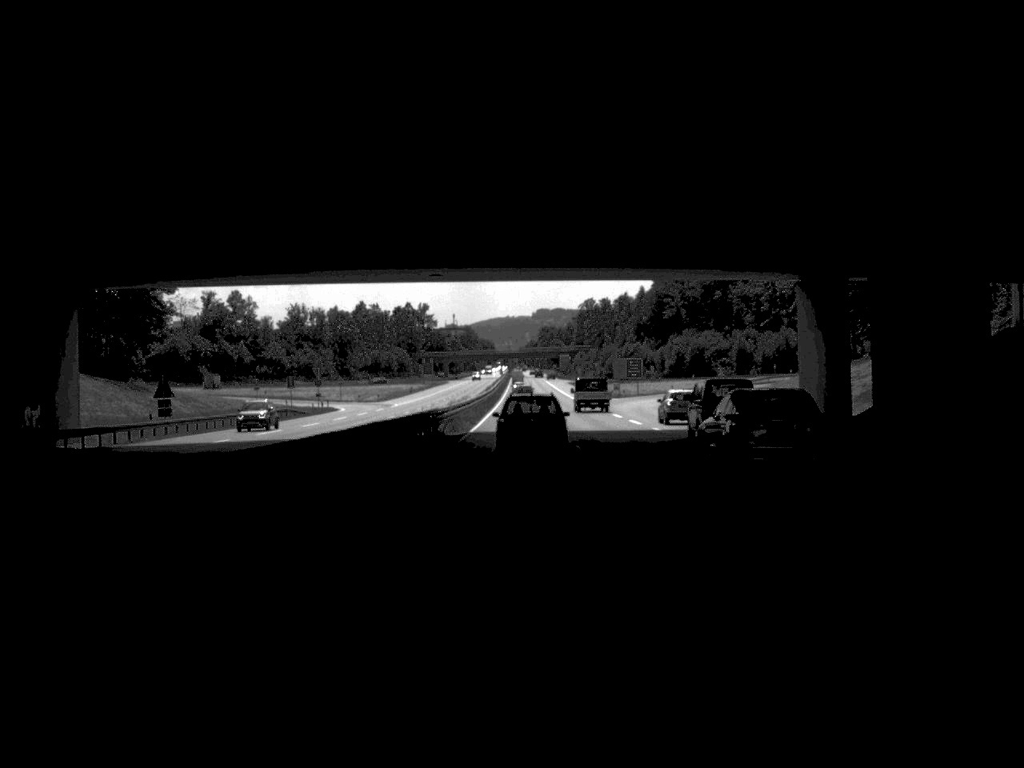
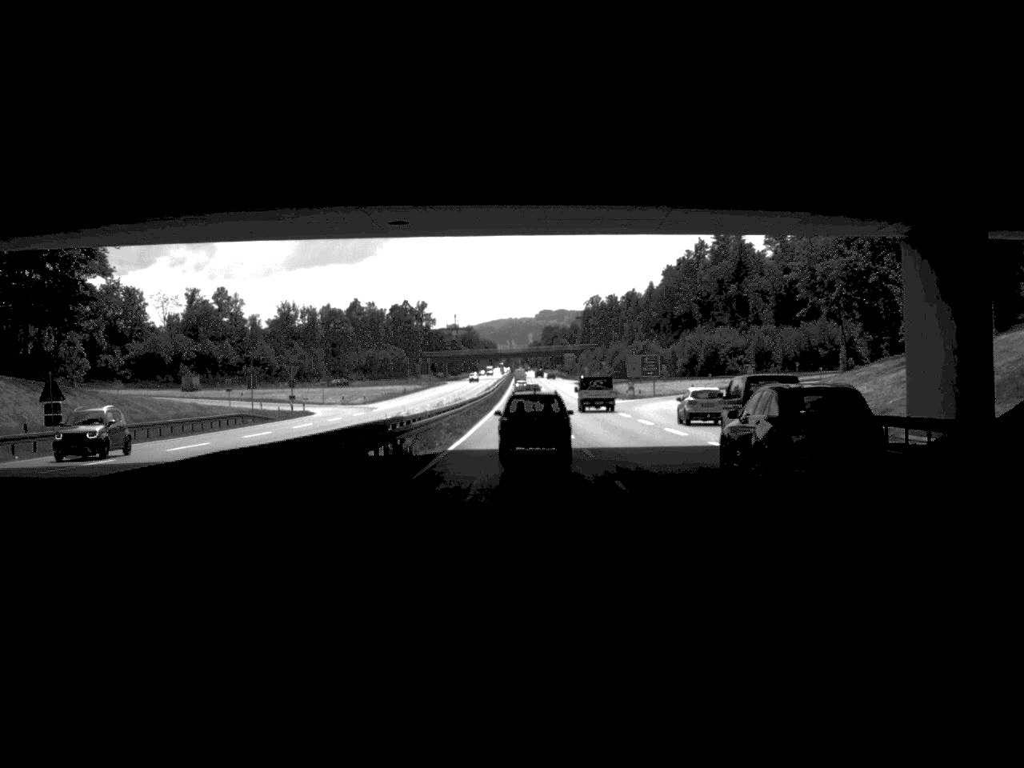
(0.0, +15.2) m; 0°
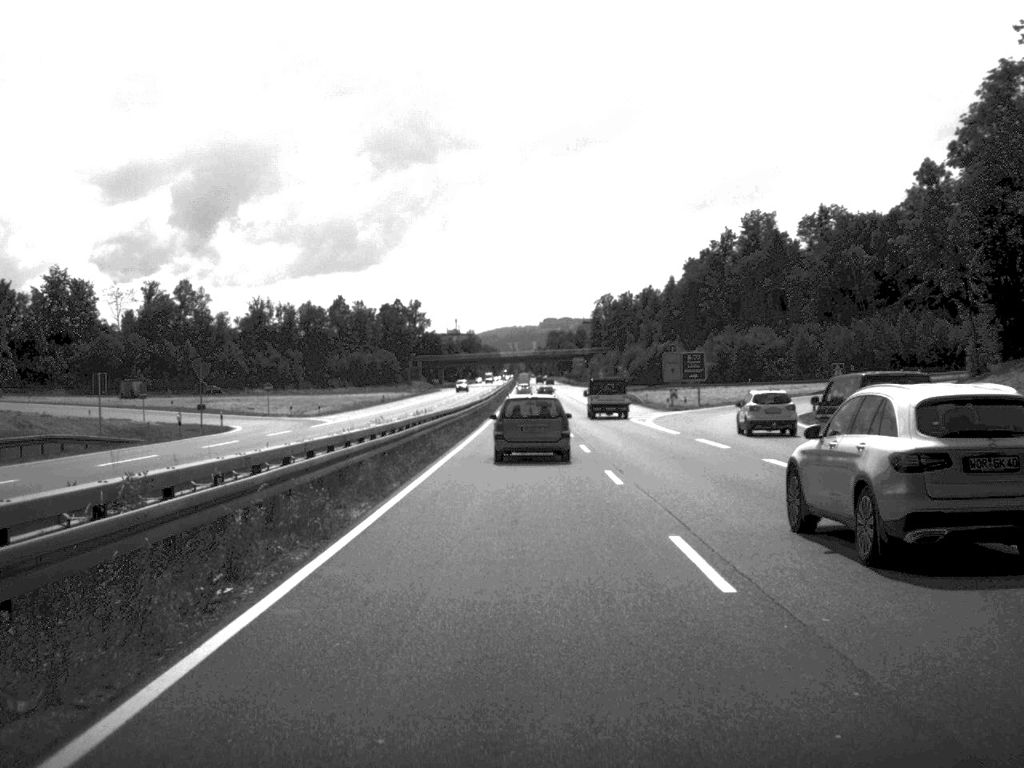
(-0.1, +31.2) m; 0°
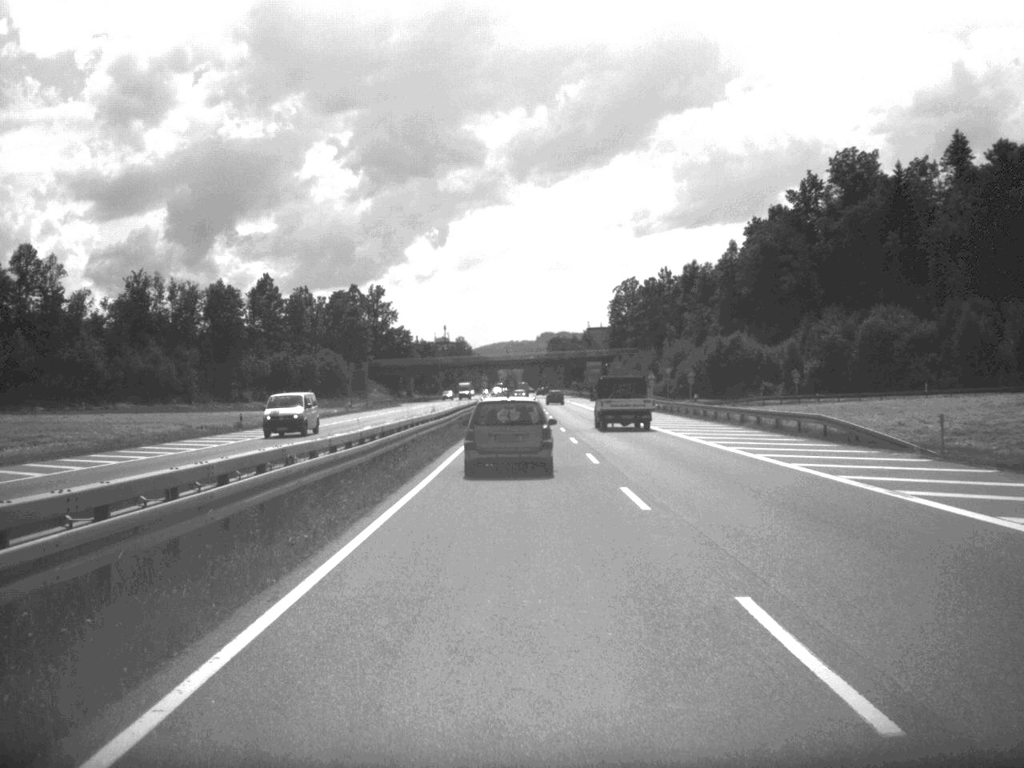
(-0.1, +73.2) m; 0°
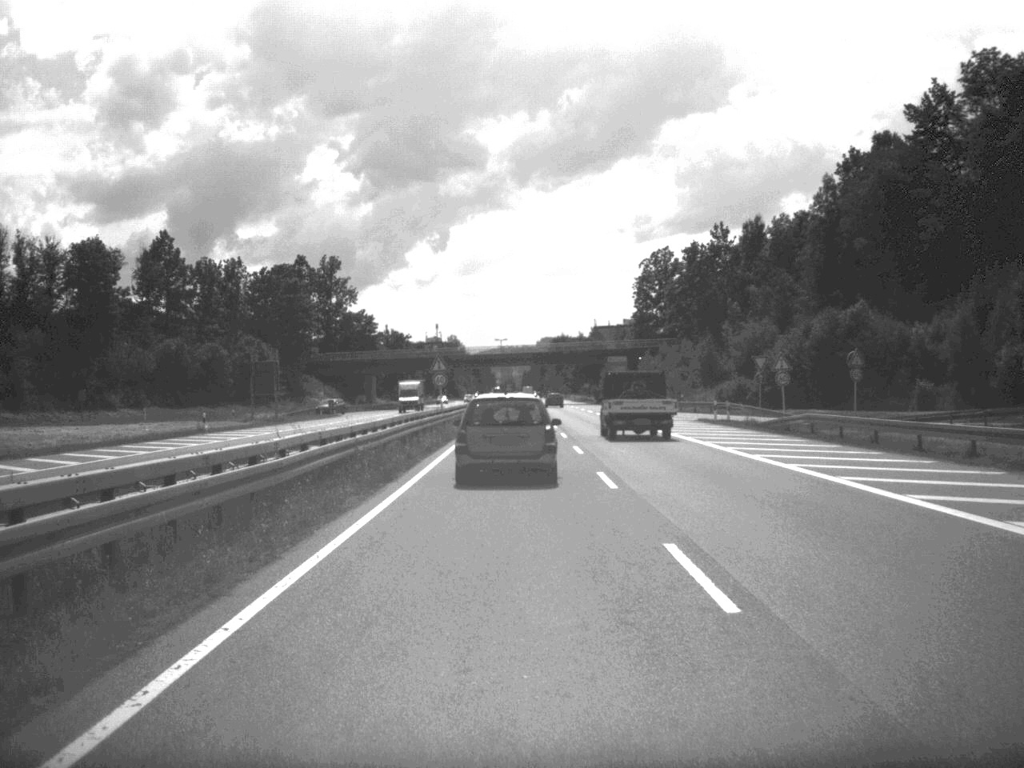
(0.0, +54.2) m; 0°
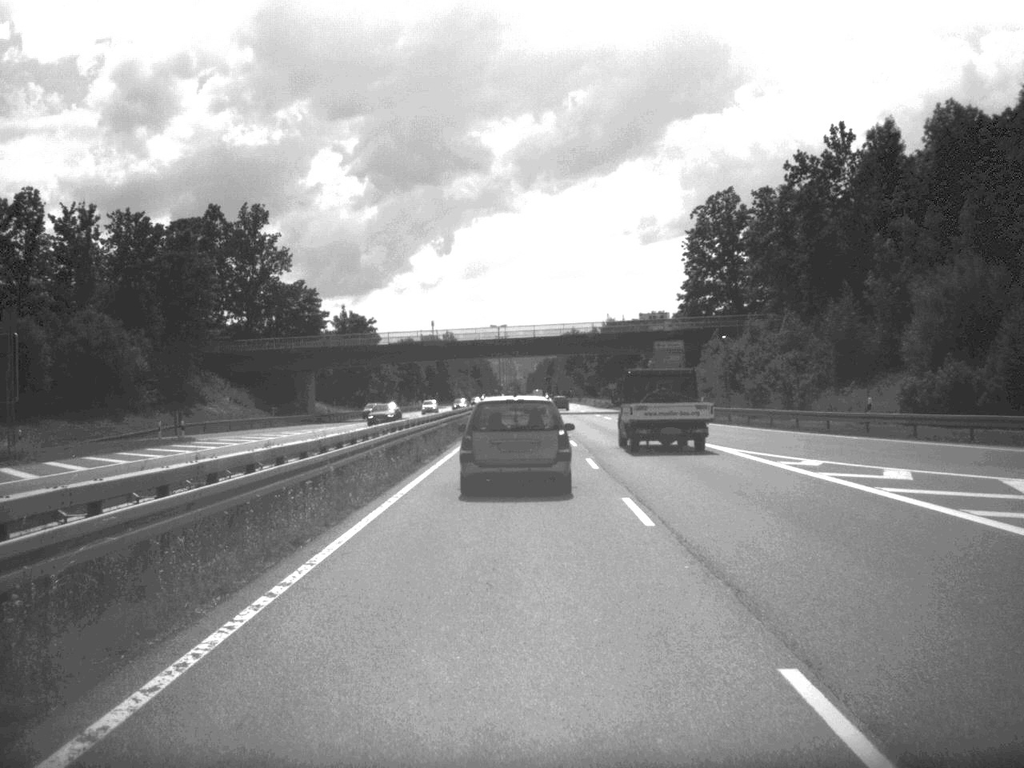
(-0.1, +51.6) m; 0°
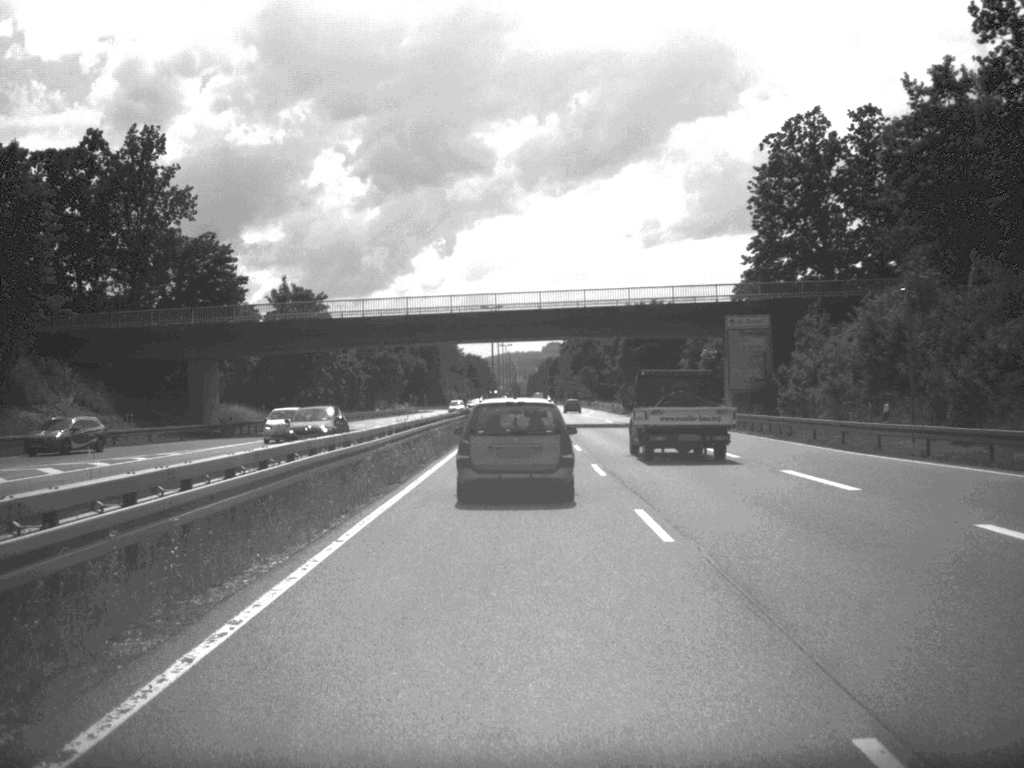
(0.0, +36.5) m; 0°
